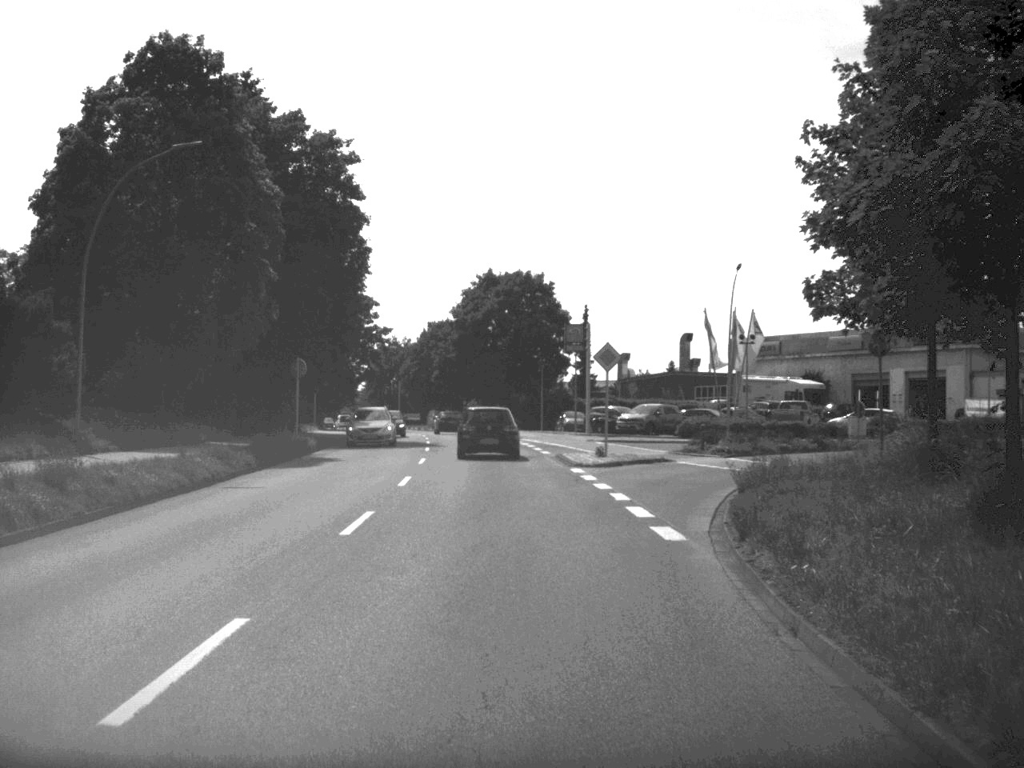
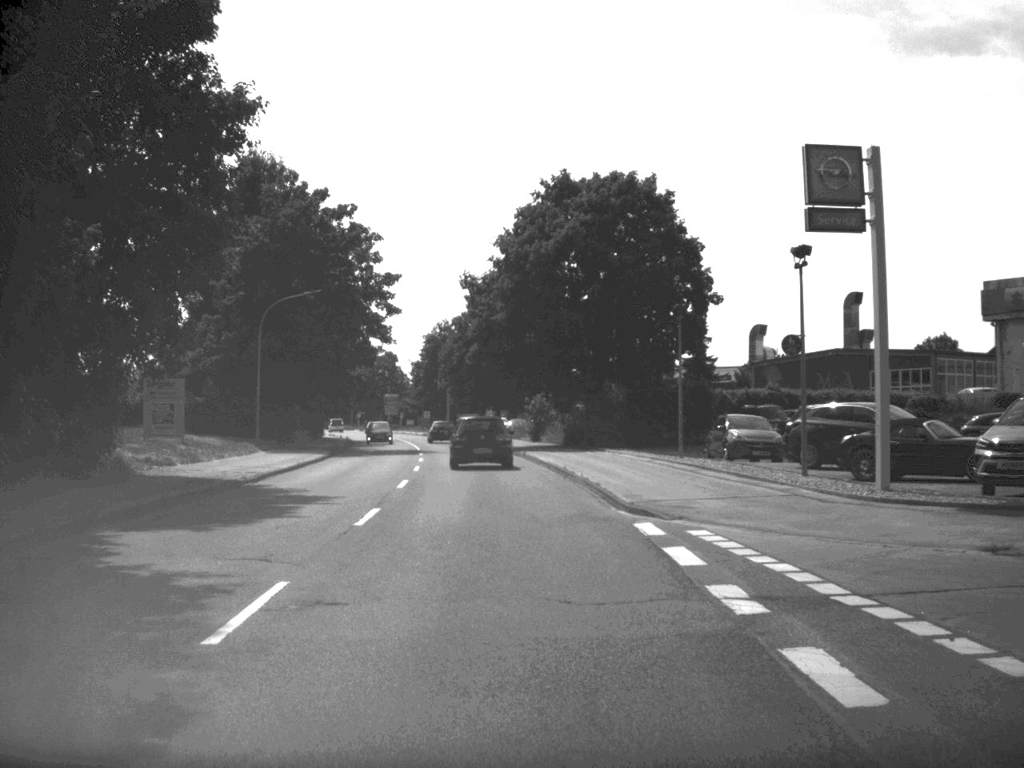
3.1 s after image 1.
(-1.2, +42.1) m; -3°
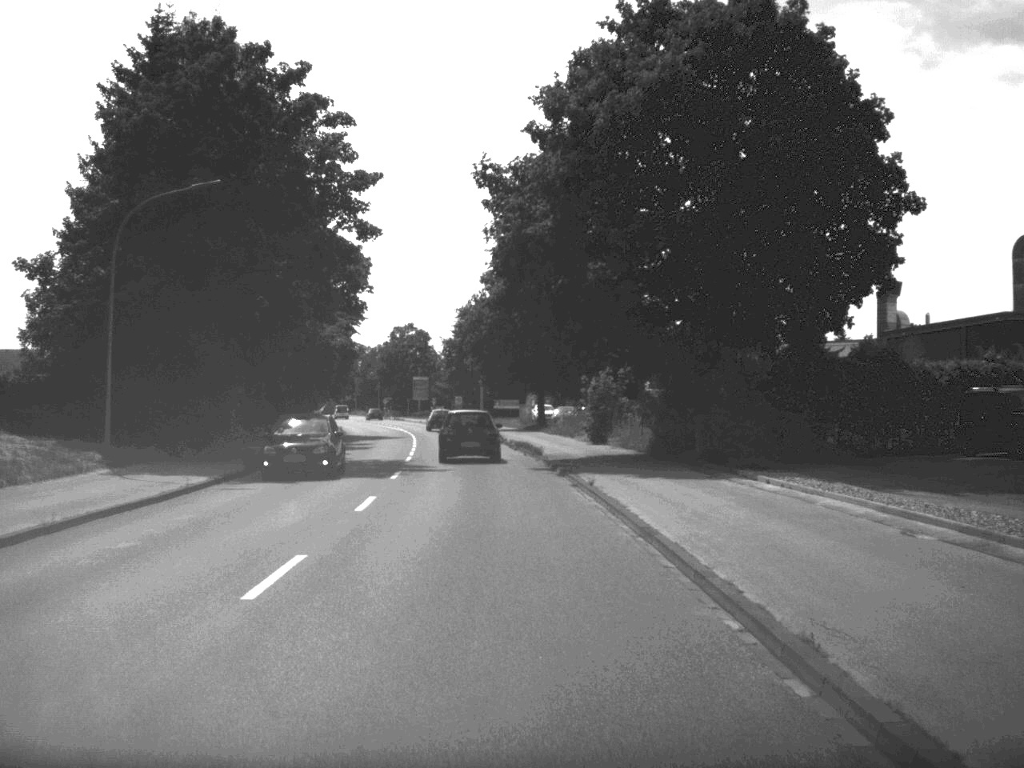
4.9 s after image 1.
(-0.4, +24.7) m; -2°
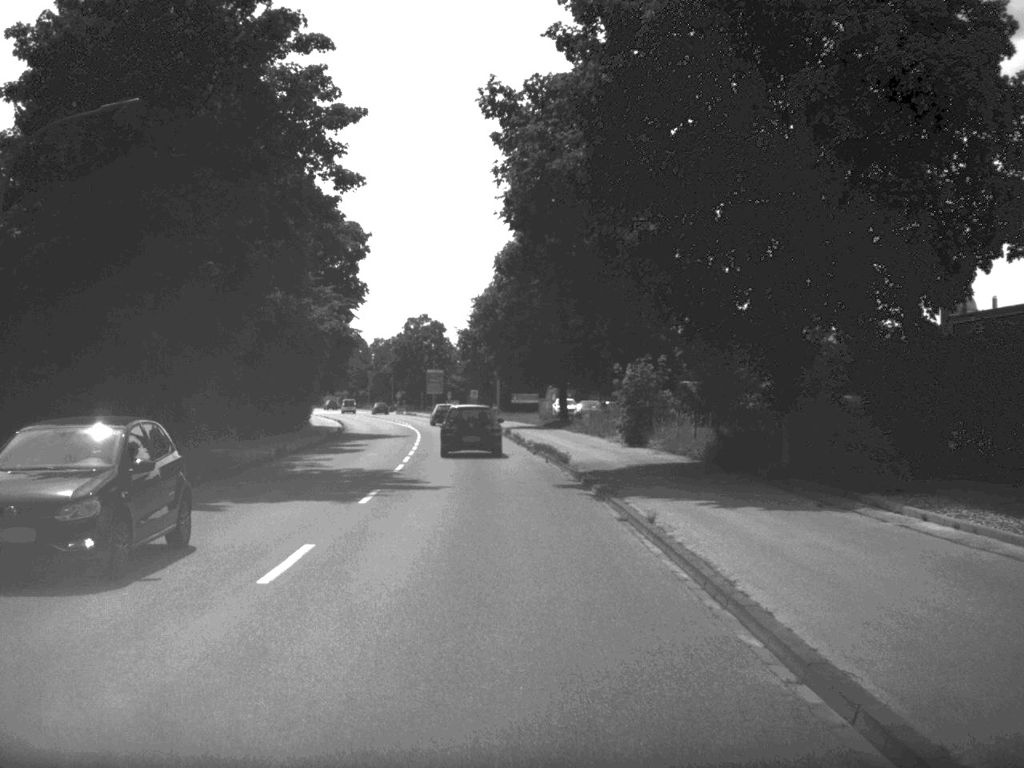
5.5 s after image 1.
(-0.1, +8.1) m; -1°
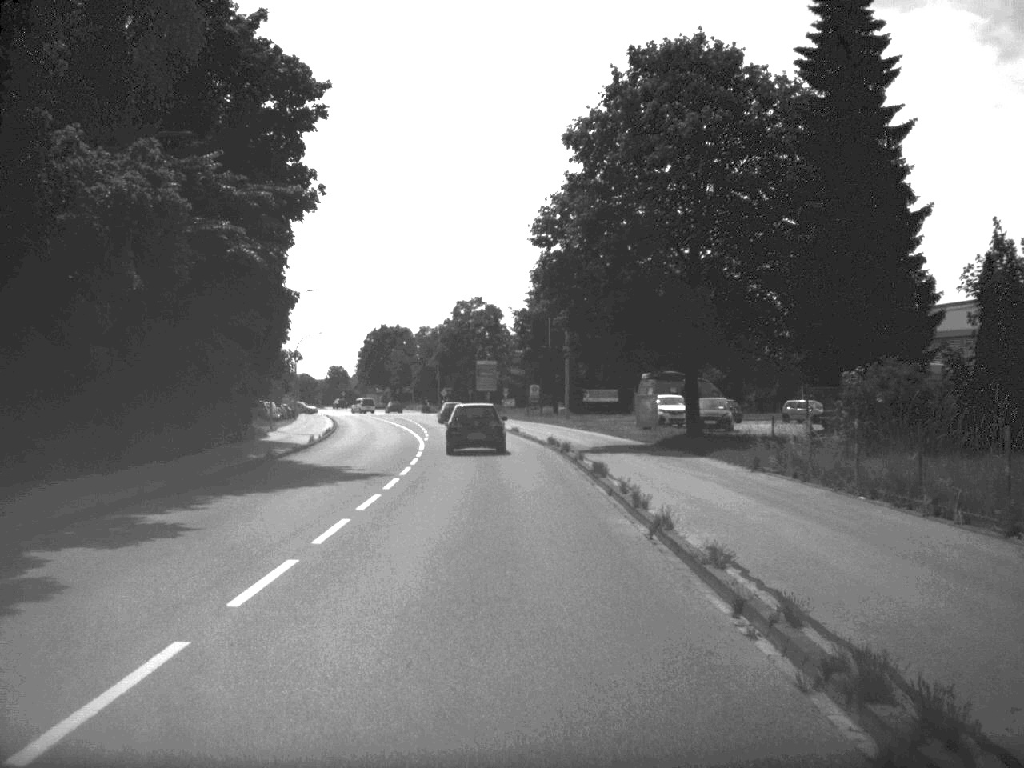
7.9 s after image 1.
(-0.9, +32.4) m; -3°
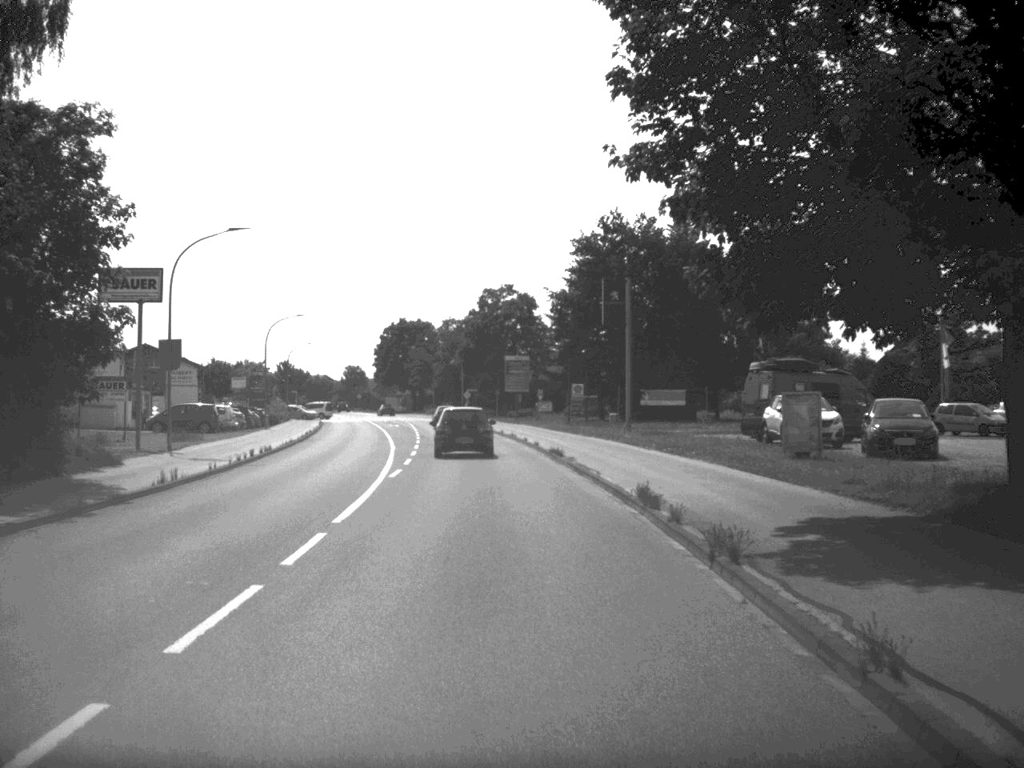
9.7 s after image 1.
(-0.4, +23.8) m; -2°
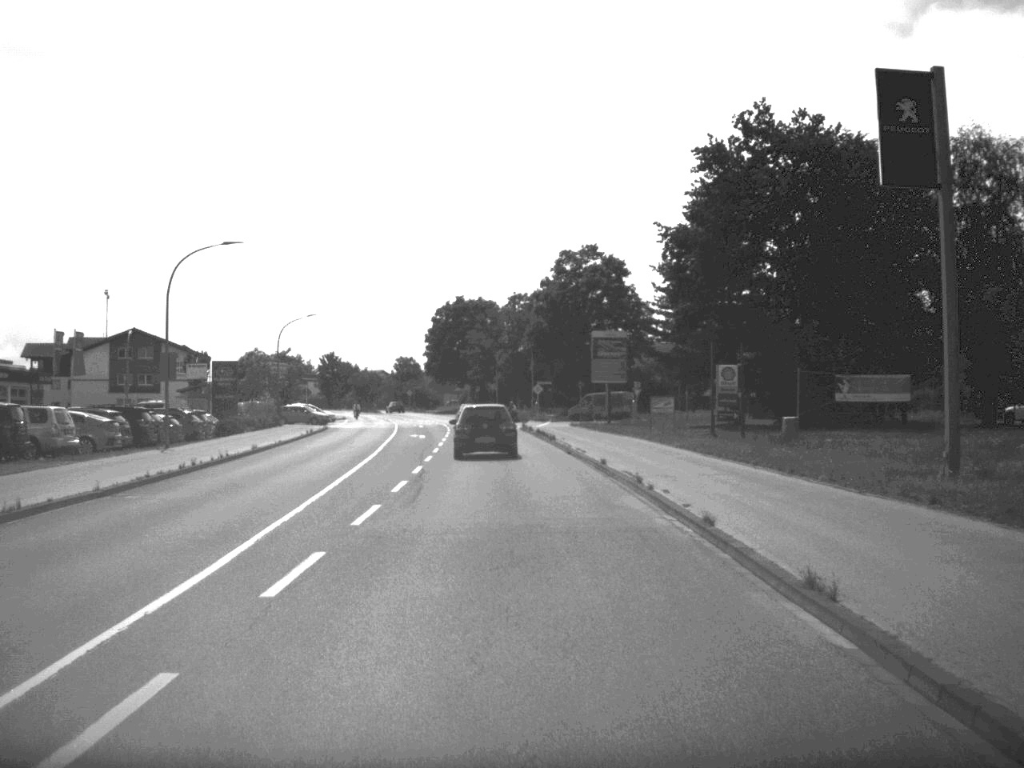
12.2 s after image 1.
(-1.2, +35.0) m; -3°
